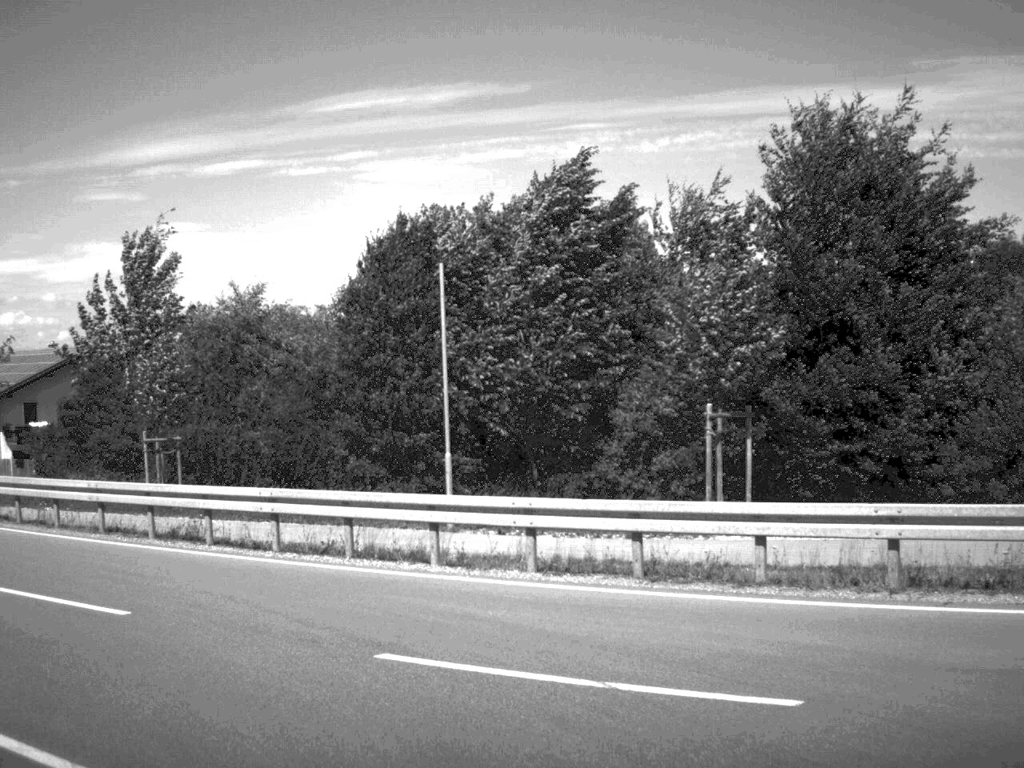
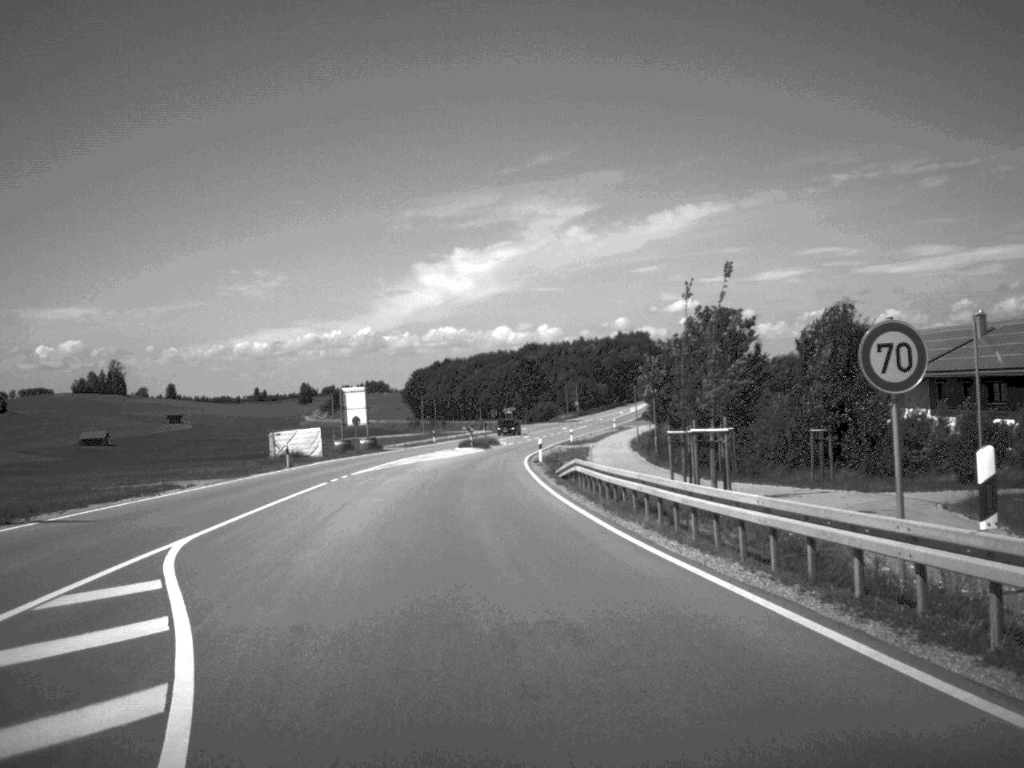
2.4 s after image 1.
(-9.9, +17.6) m; -45°
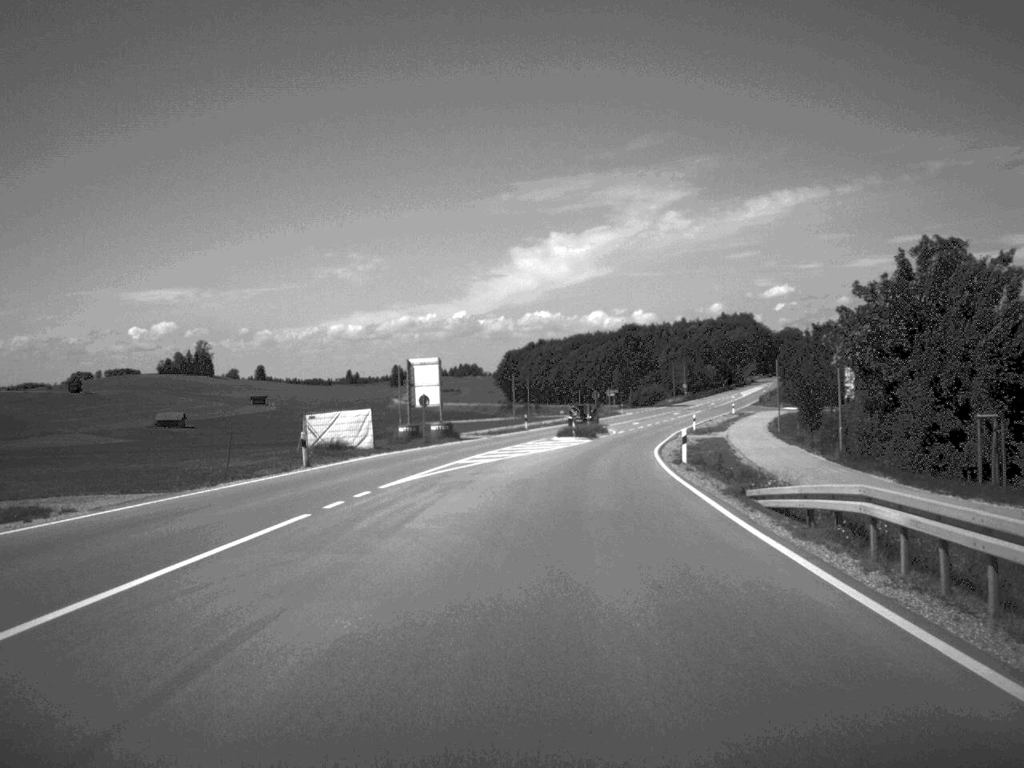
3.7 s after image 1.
(-1.1, +19.6) m; -4°
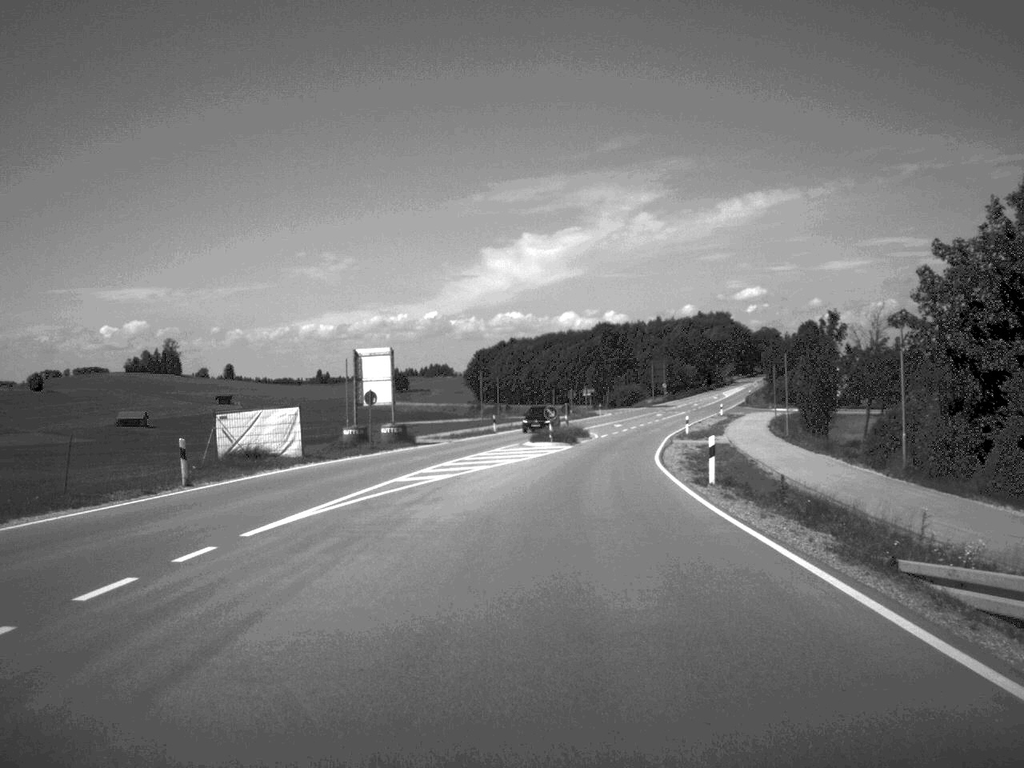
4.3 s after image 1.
(+0.1, +11.1) m; +1°
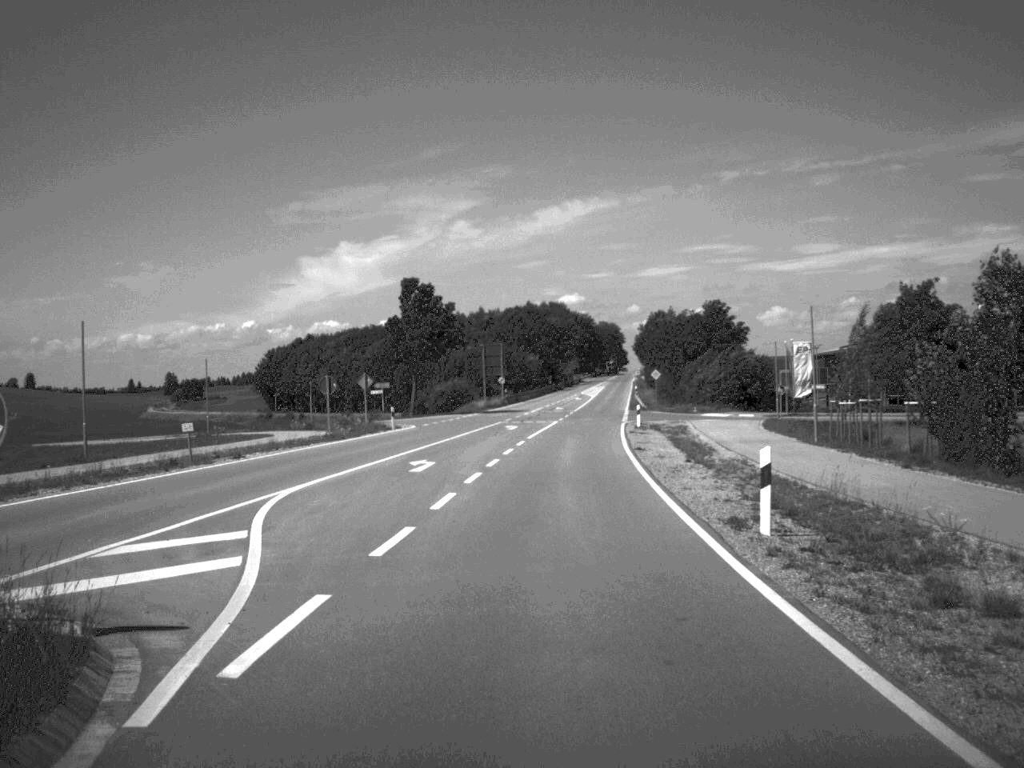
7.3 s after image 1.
(+4.4, +61.1) m; +8°
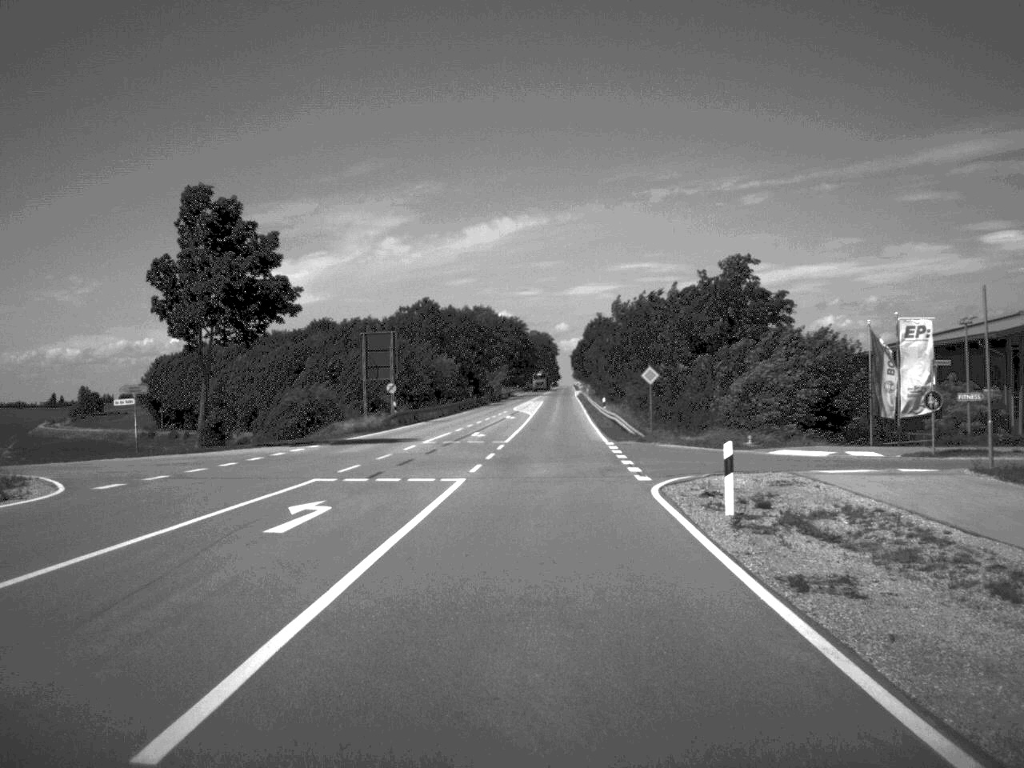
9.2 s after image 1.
(+1.3, +42.1) m; +3°
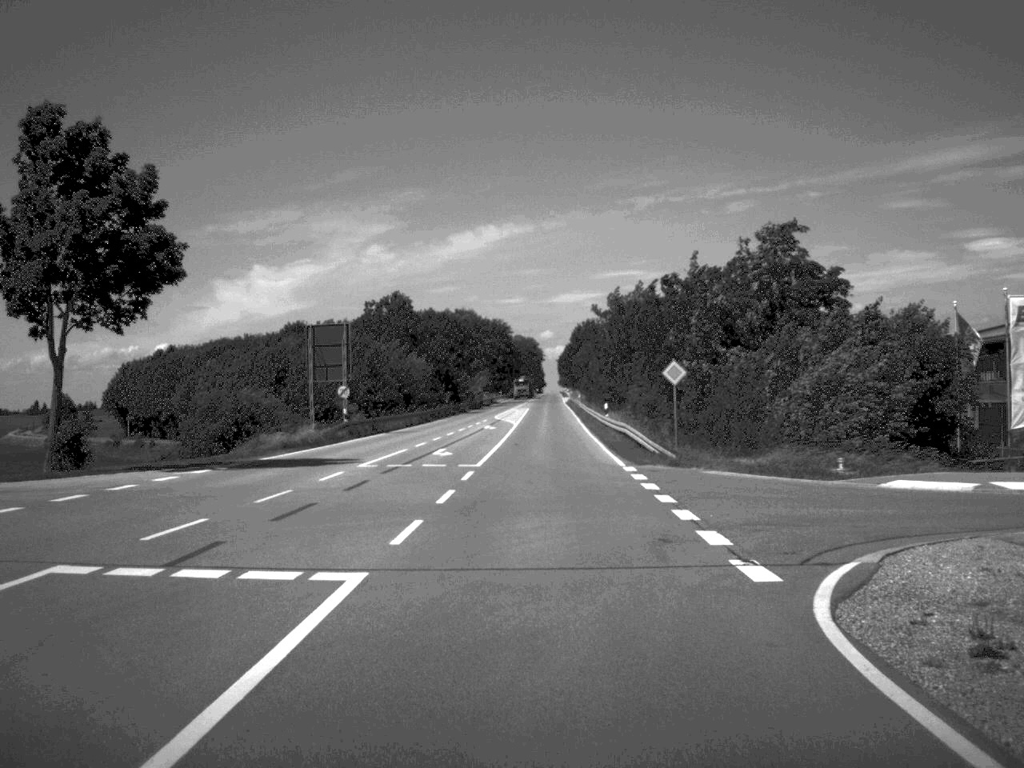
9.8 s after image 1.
(+0.1, +14.0) m; +1°
